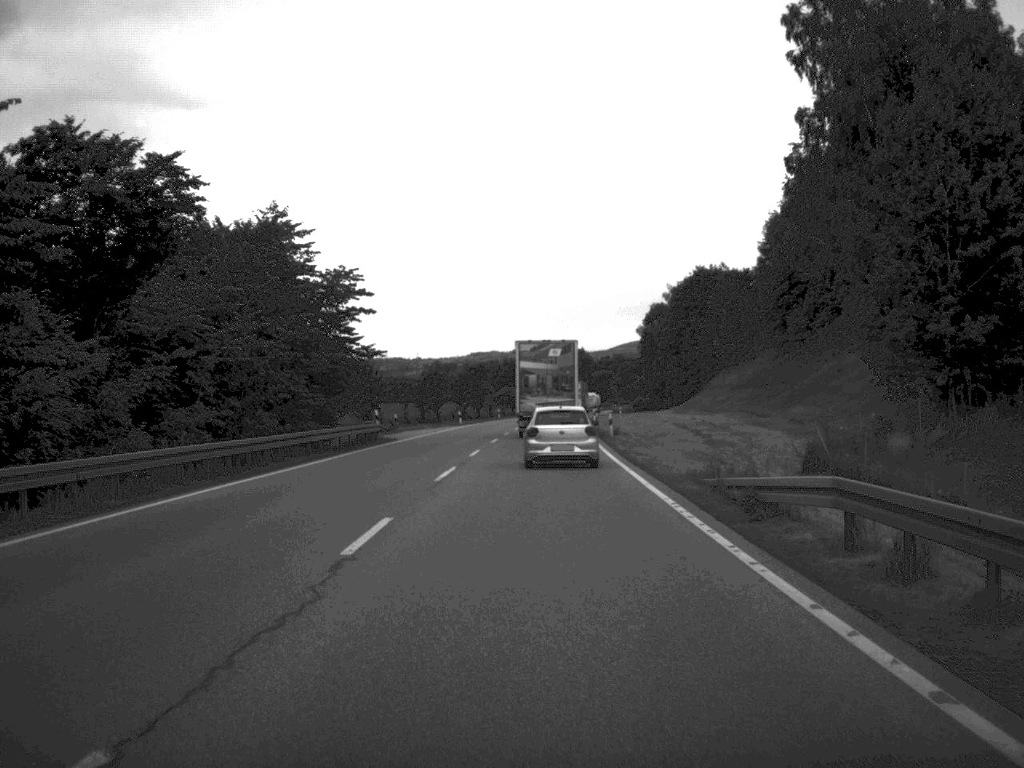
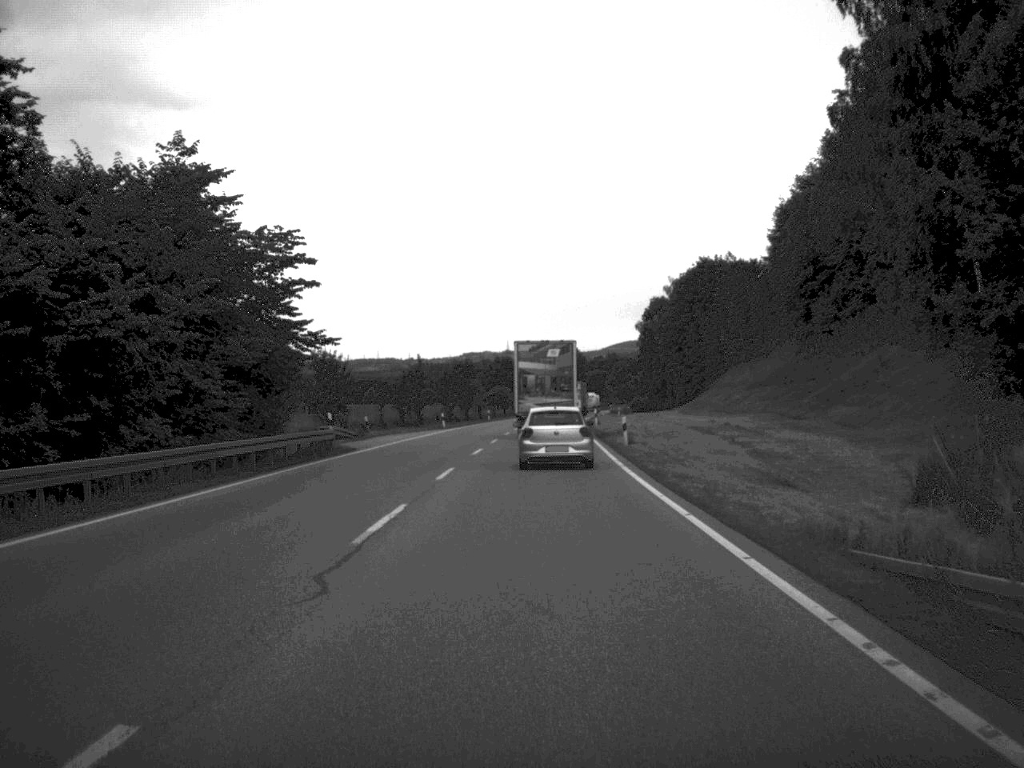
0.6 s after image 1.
(0.0, +11.1) m; 0°
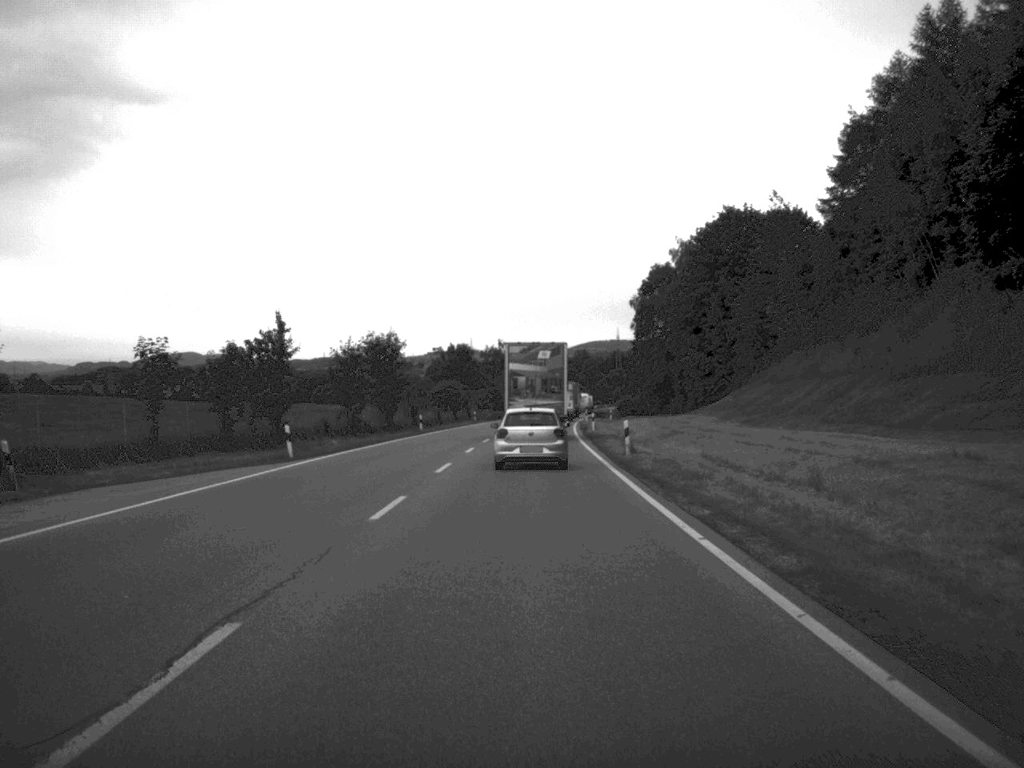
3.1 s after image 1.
(+0.5, +44.2) m; +1°
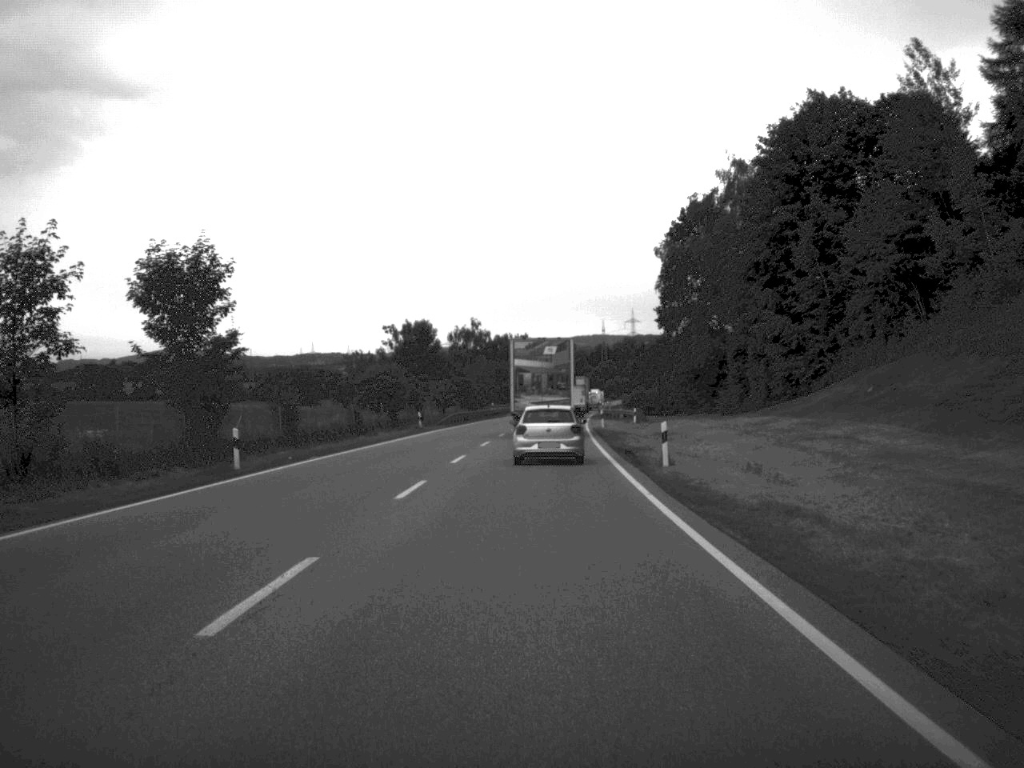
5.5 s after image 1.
(+0.2, +43.5) m; +1°
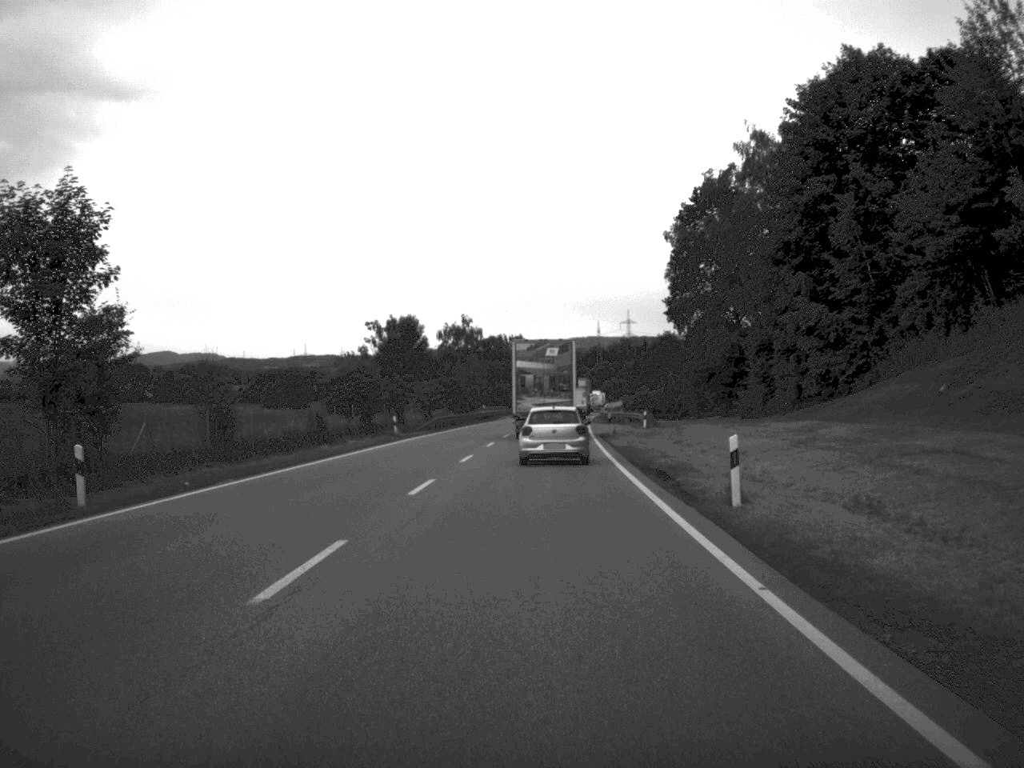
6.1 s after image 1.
(0.0, +10.3) m; 0°
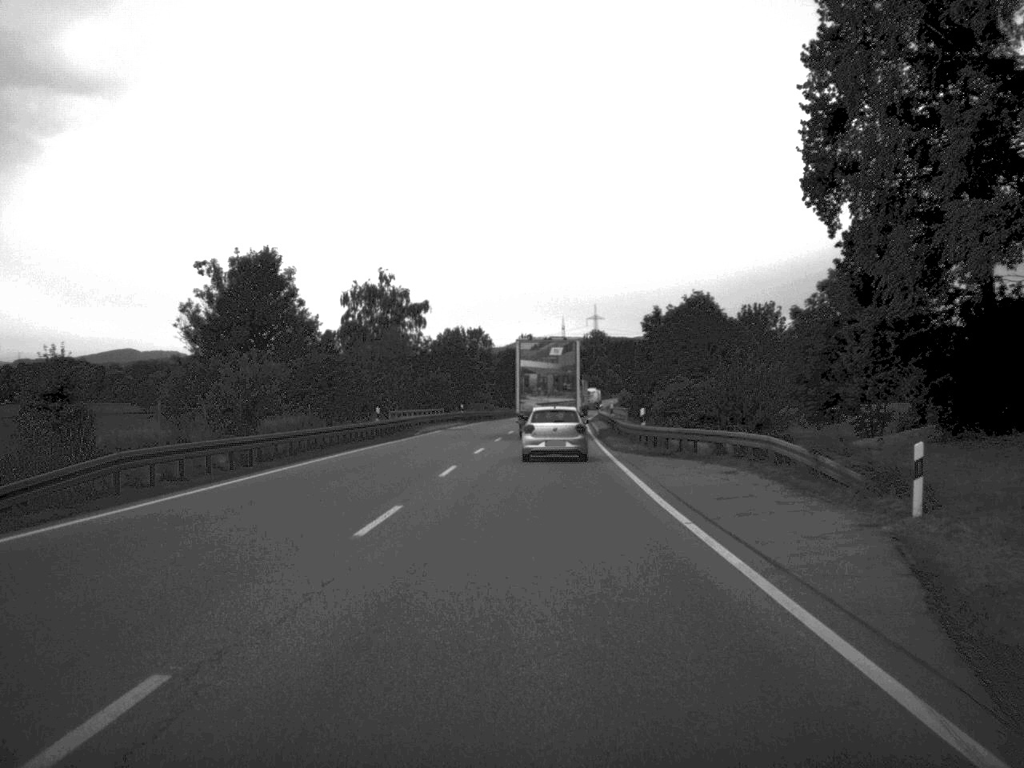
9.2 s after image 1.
(+0.9, +54.0) m; +2°
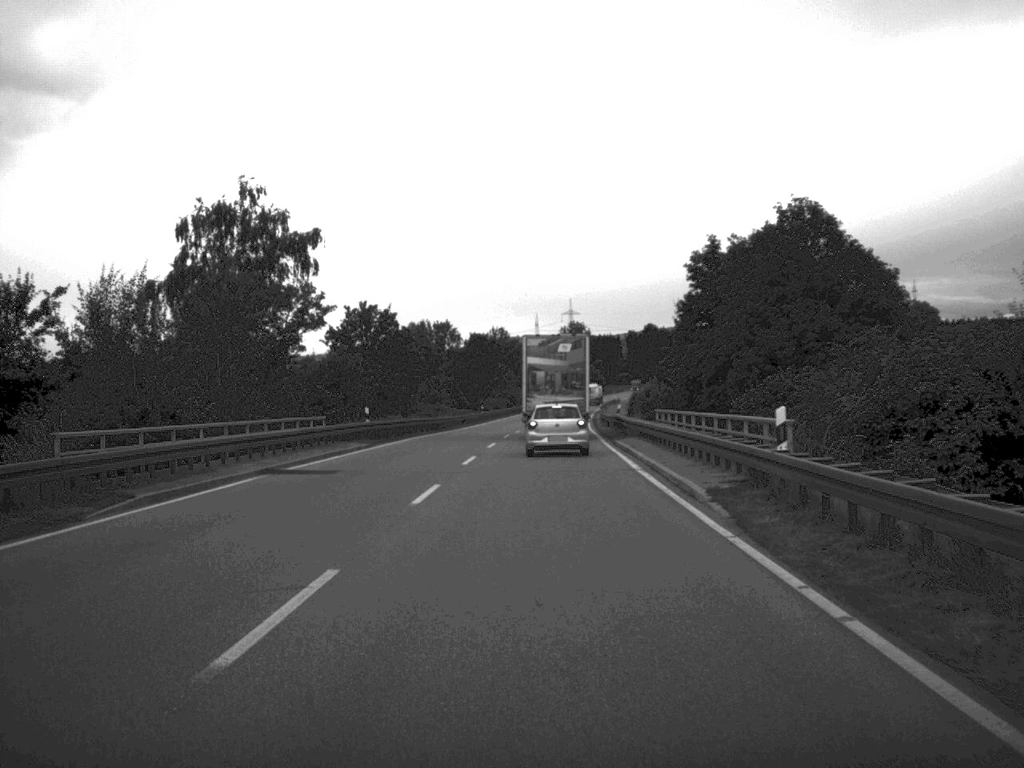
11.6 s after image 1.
(+0.4, +42.8) m; +1°
